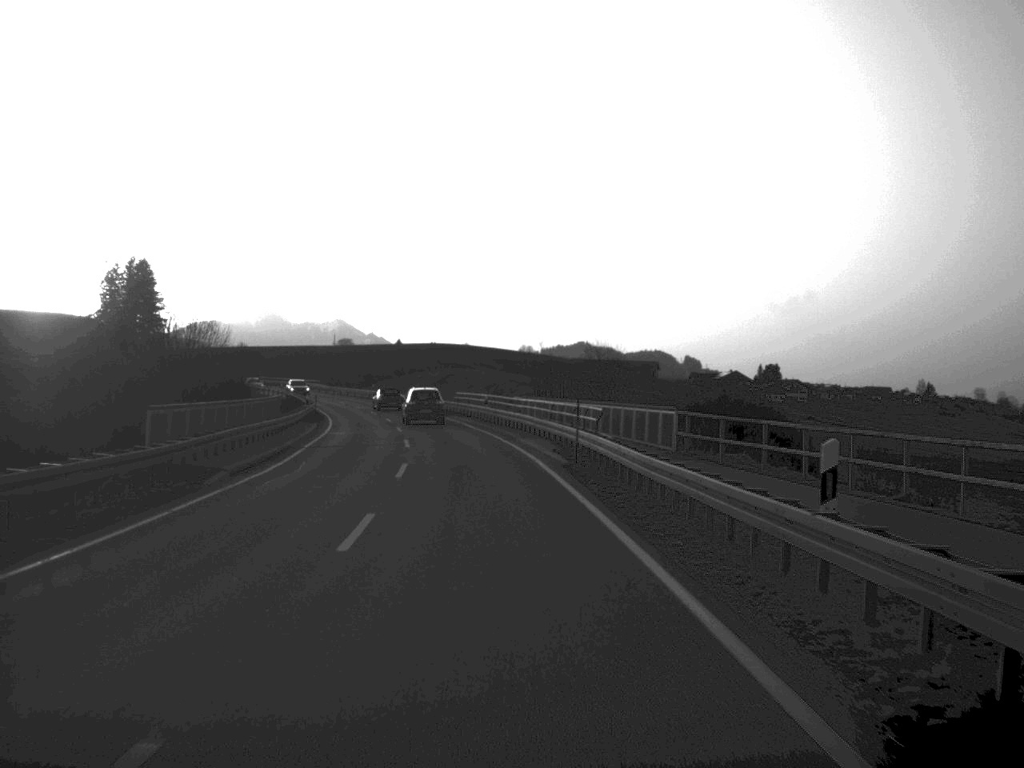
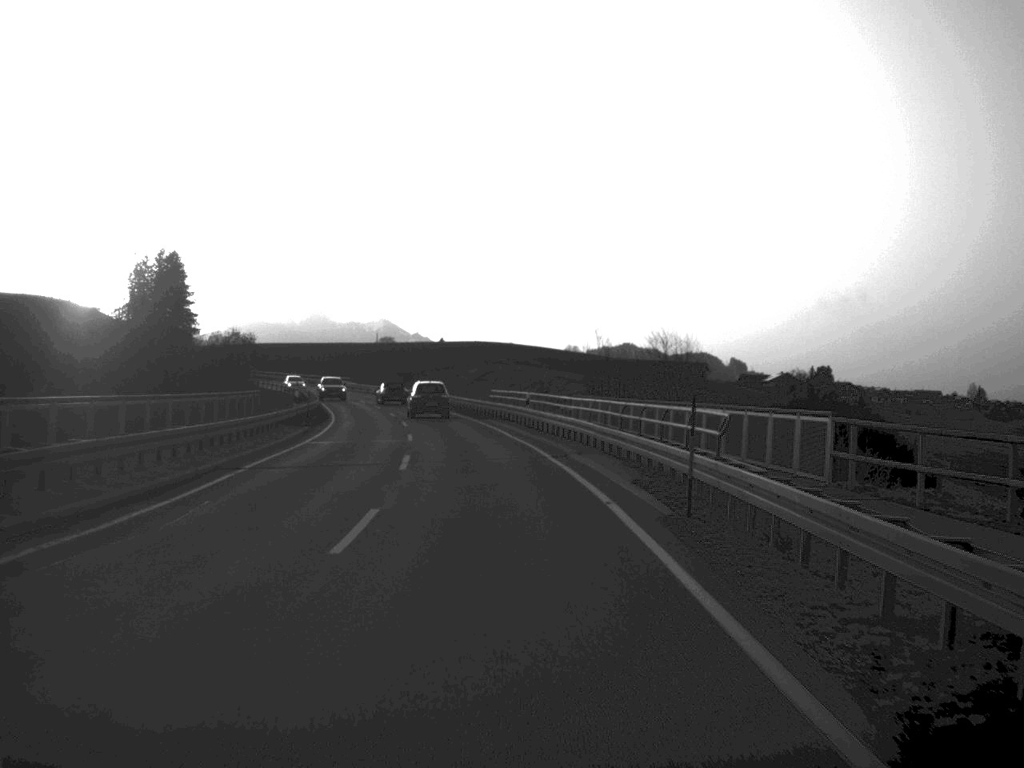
(-0.2, +13.4) m; -2°
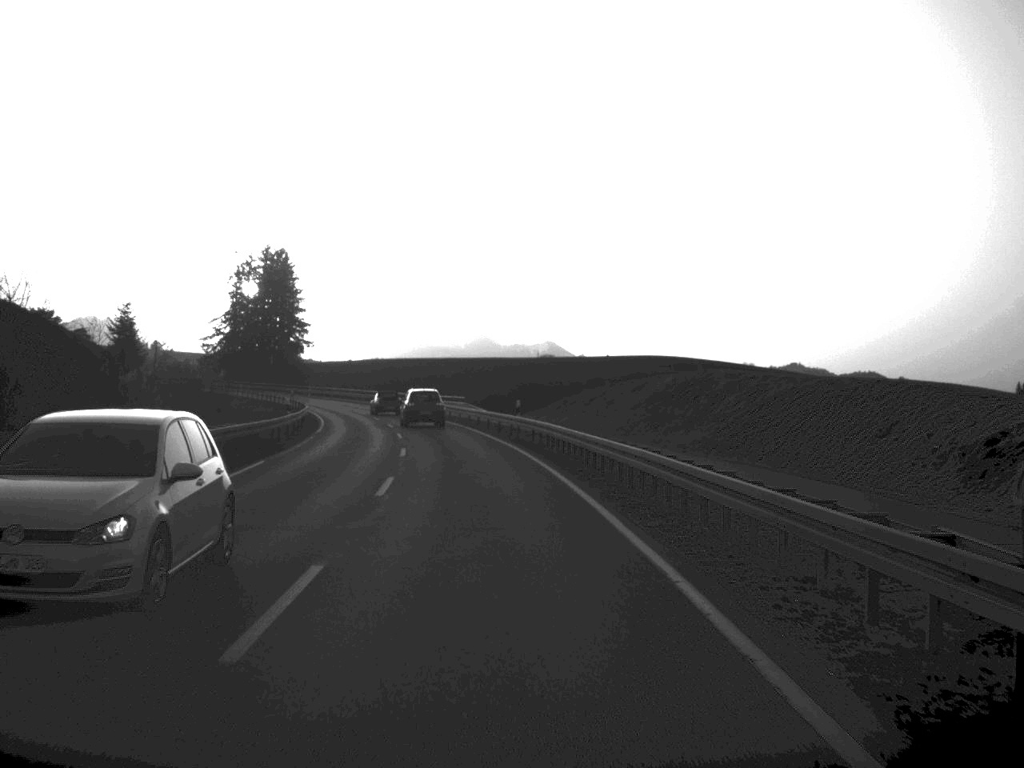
(-3.3, +53.8) m; -7°
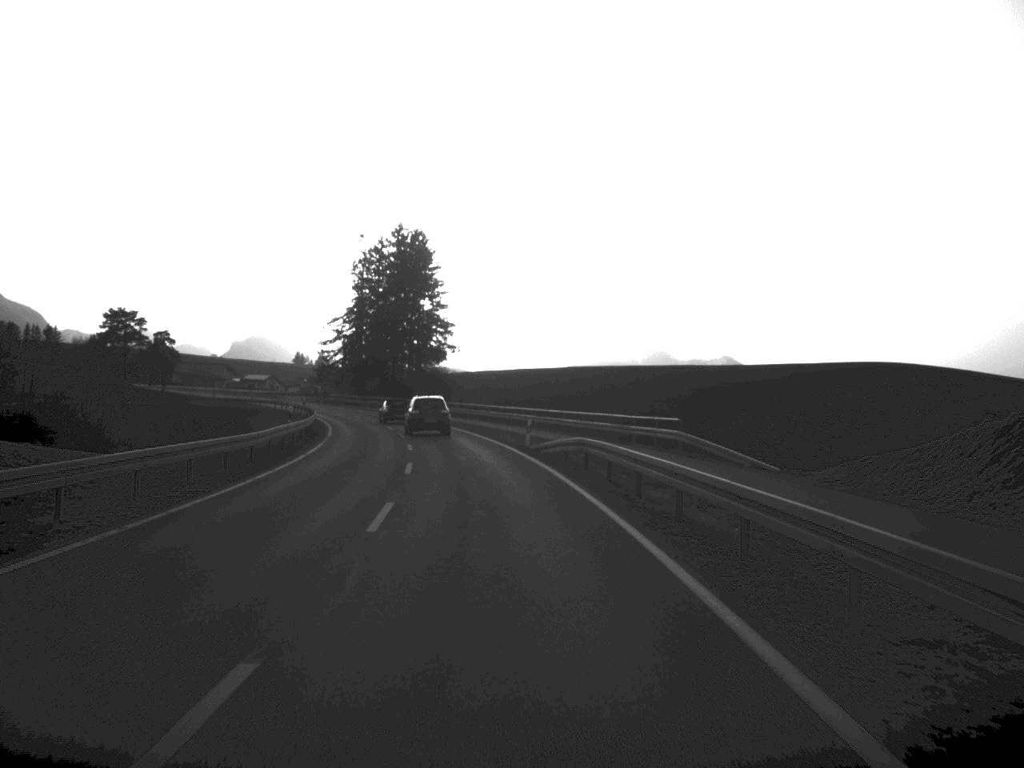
(-3.6, +53.0) m; -8°
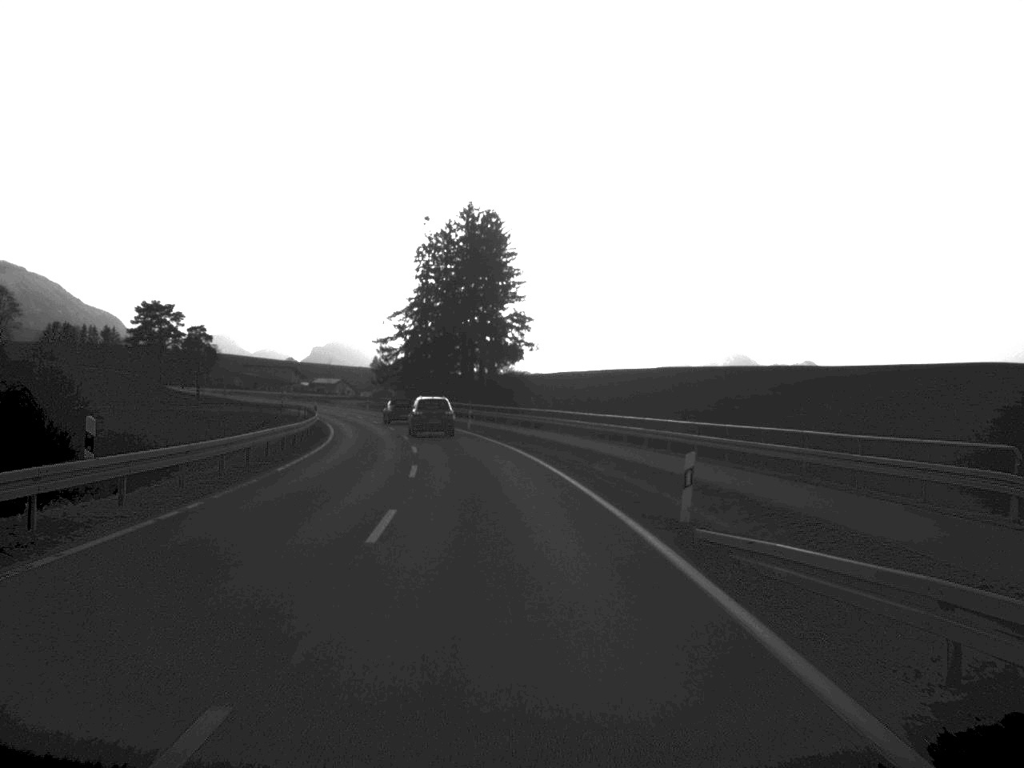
(-0.8, +25.7) m; -4°
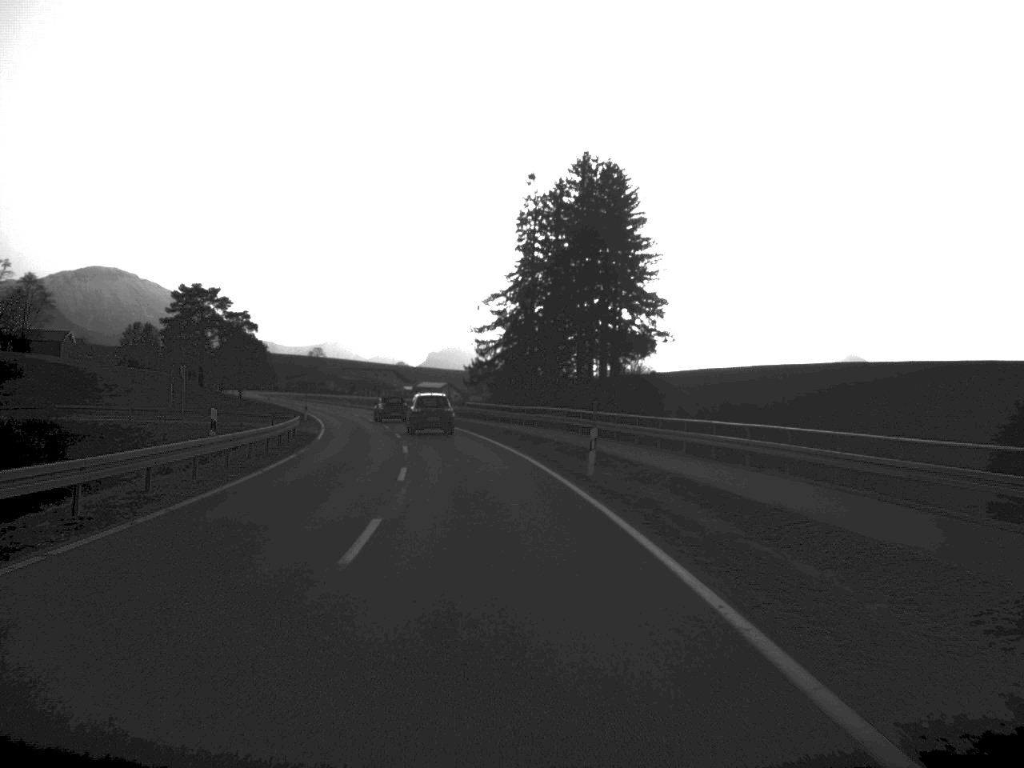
(-1.7, +38.4) m; -5°
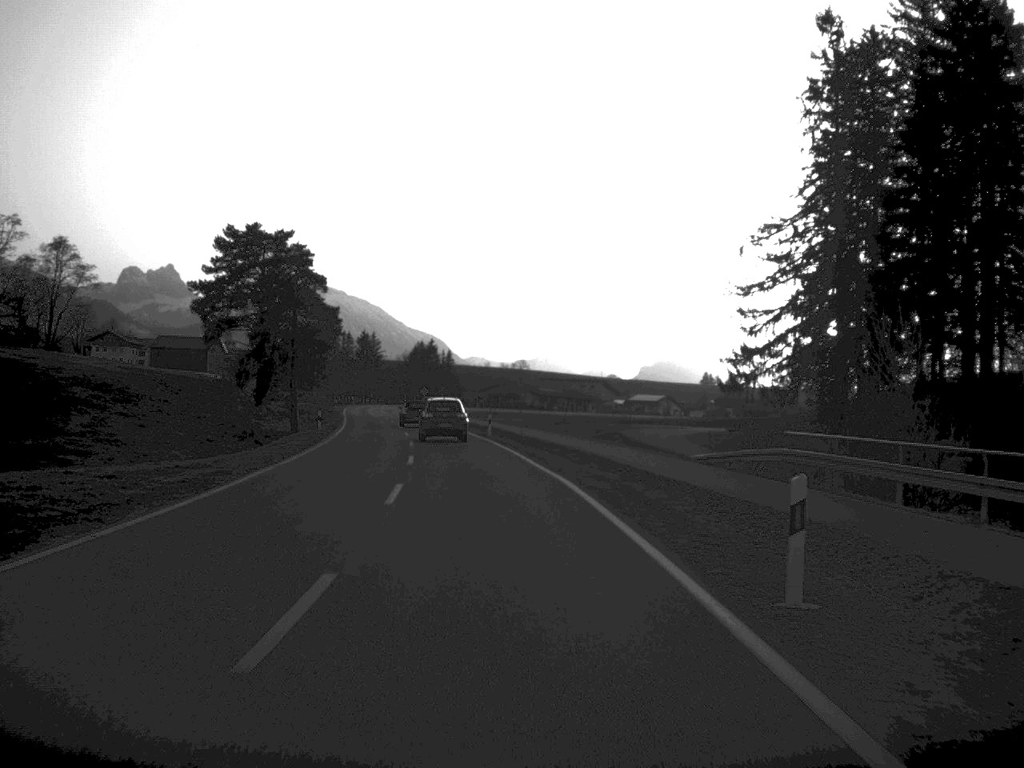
(-5.5, +66.1) m; -9°
